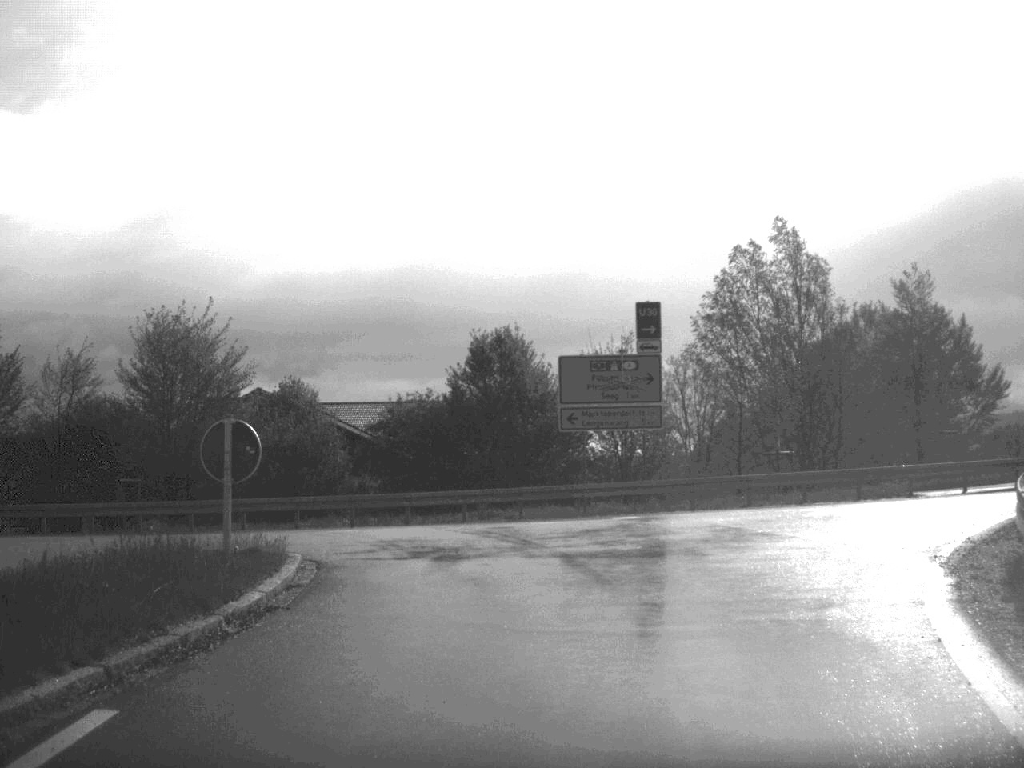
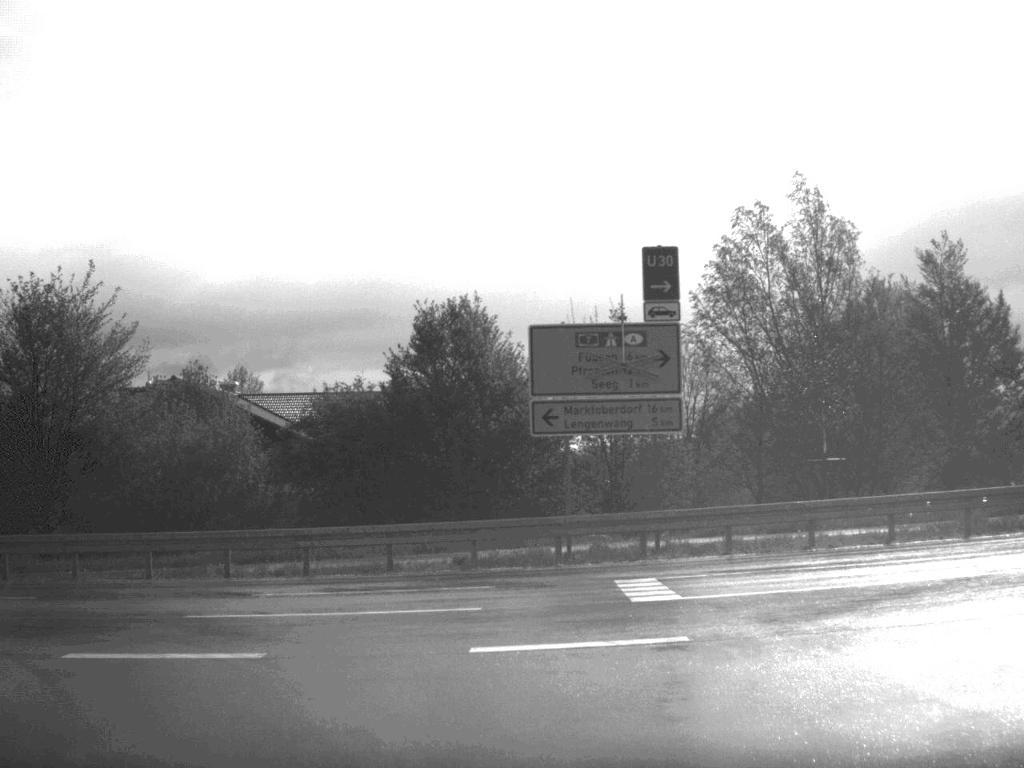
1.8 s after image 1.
(+0.2, +9.7) m; +1°
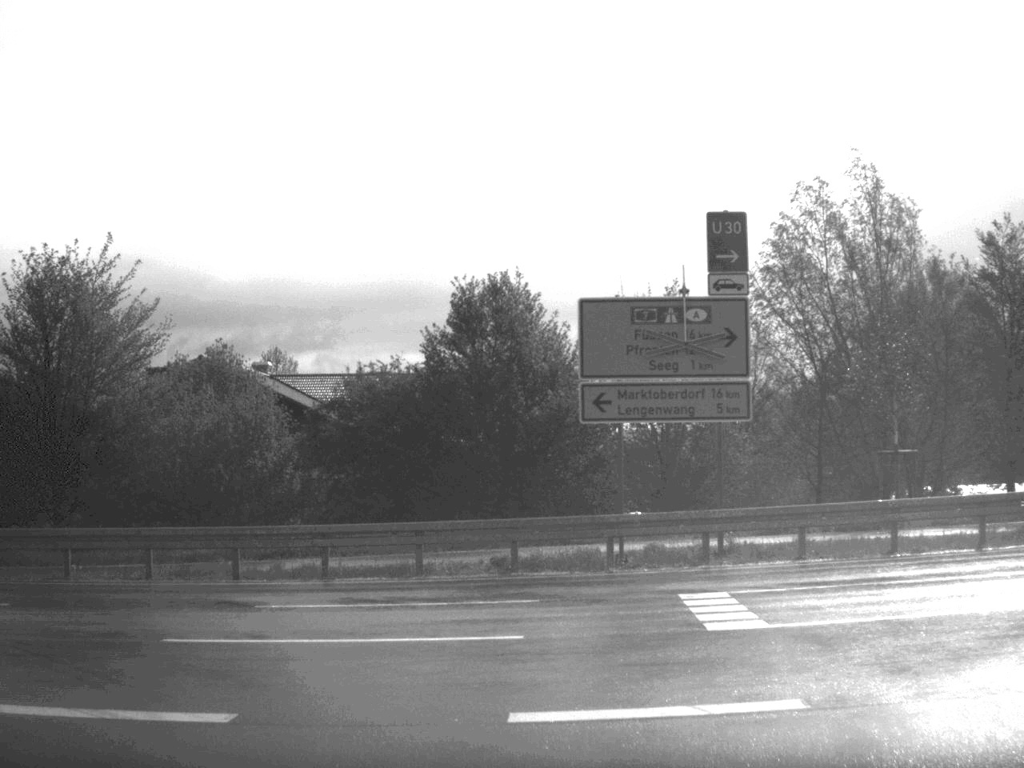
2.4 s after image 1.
(0.0, +2.3) m; -2°
